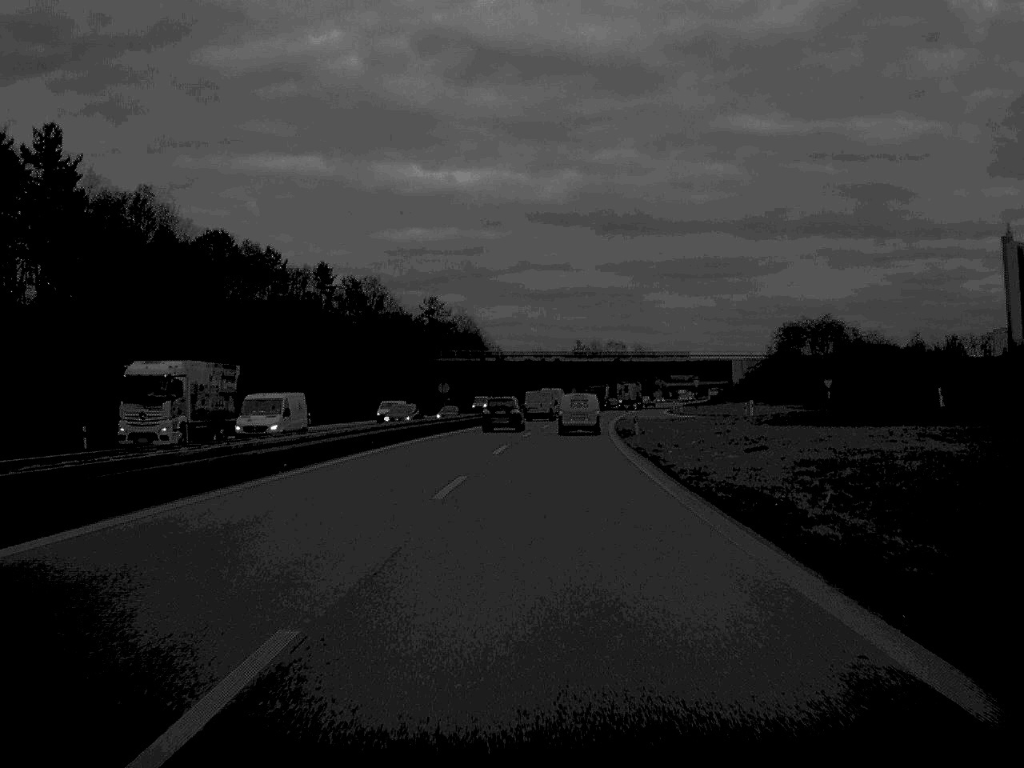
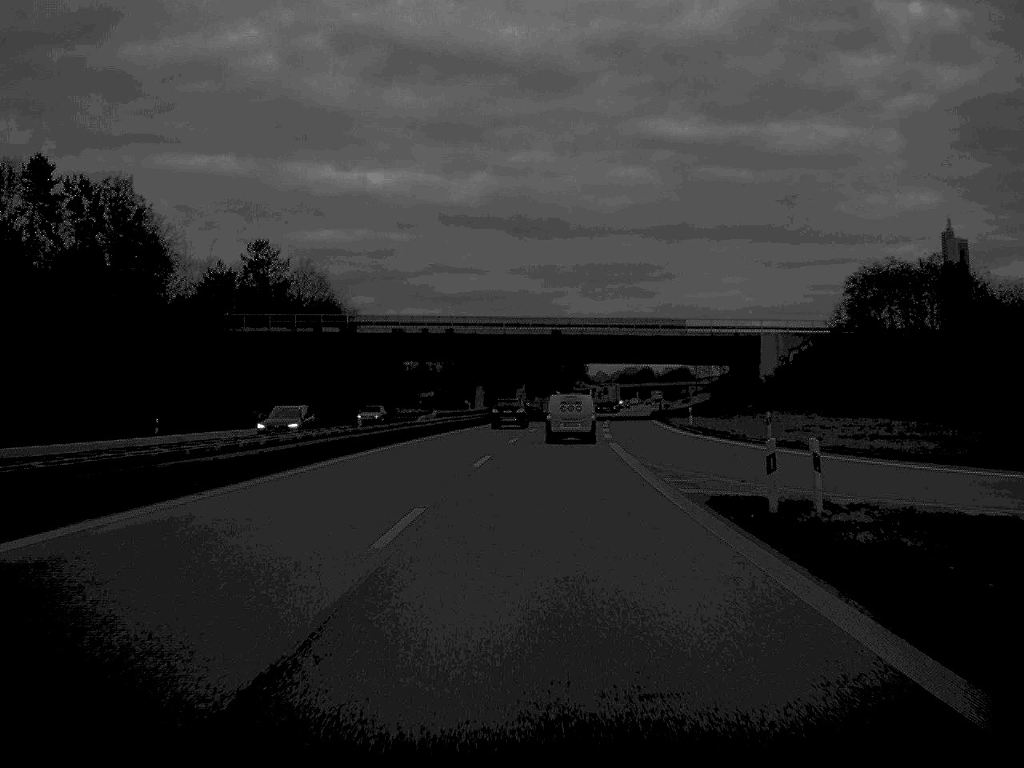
(+2.9, +78.4) m; +4°
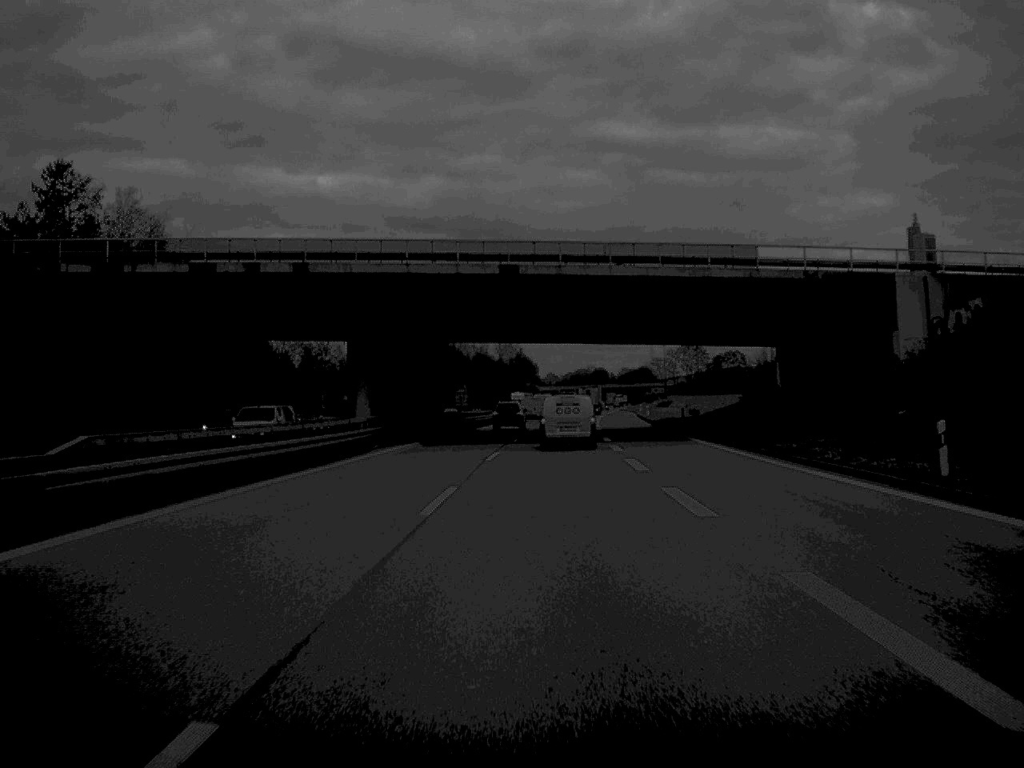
(+0.9, +48.5) m; +2°
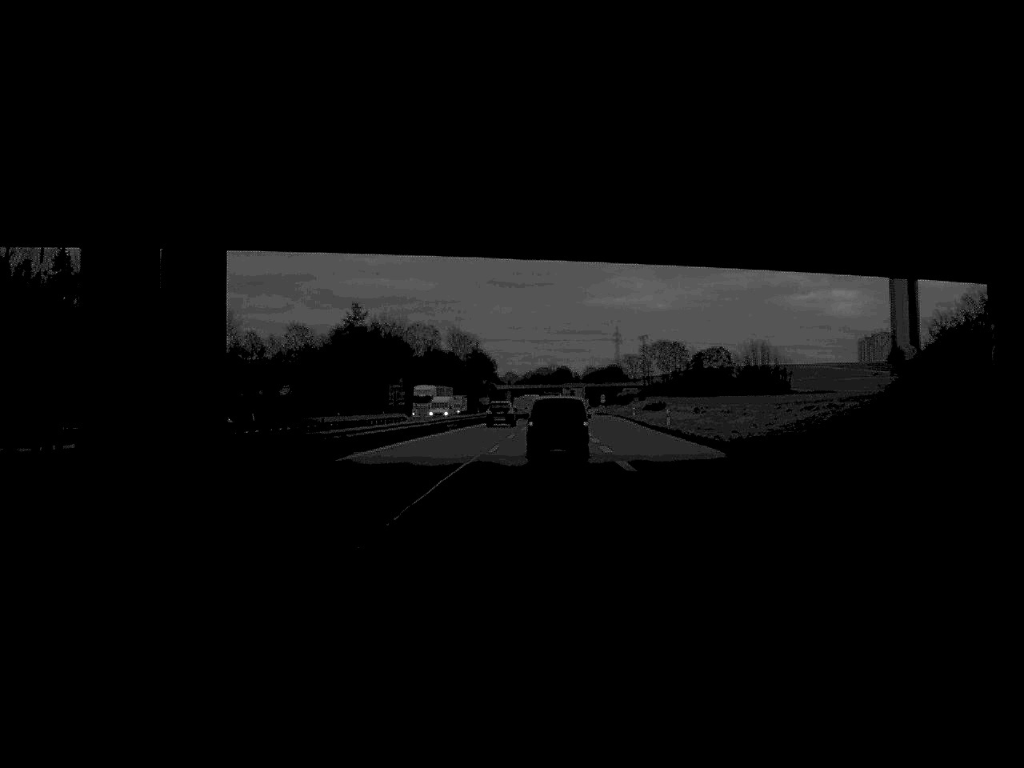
(+0.9, +47.0) m; +2°
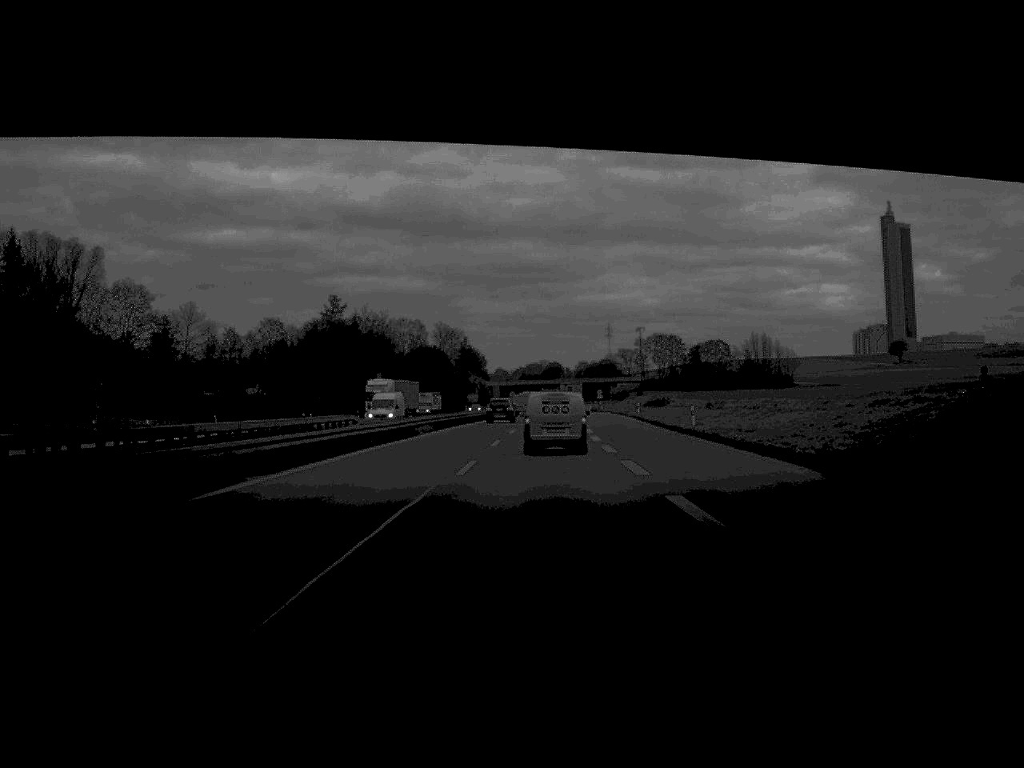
(+0.1, +15.0) m; 0°
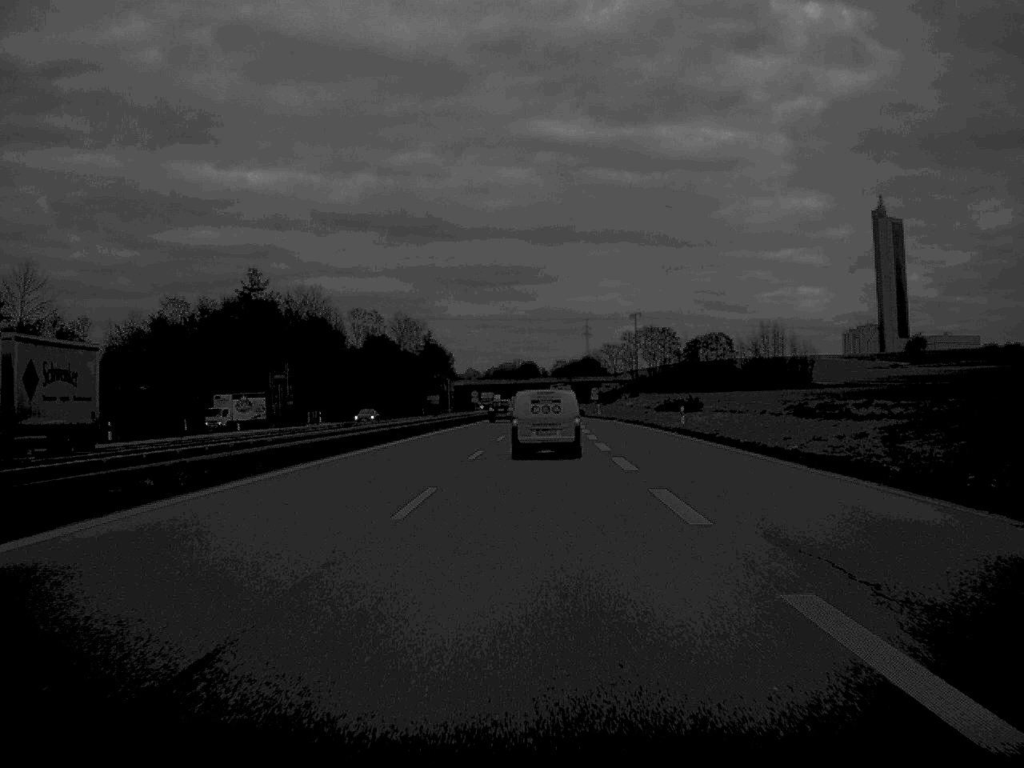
(+0.6, +46.4) m; +1°
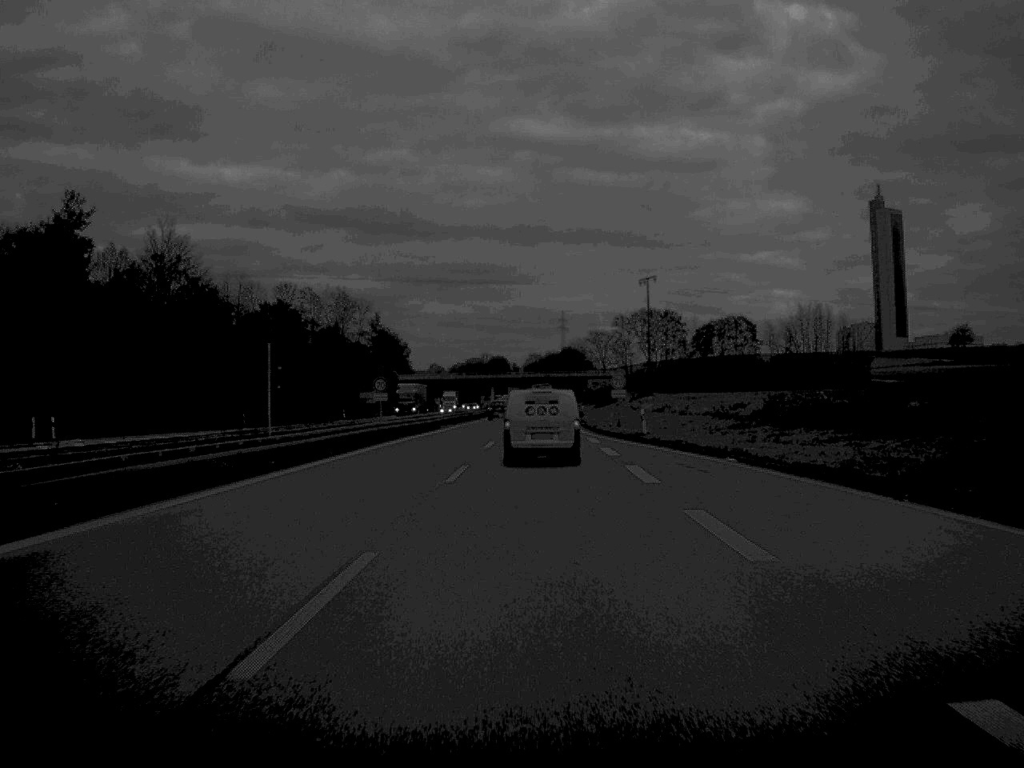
(+0.7, +63.1) m; +1°
